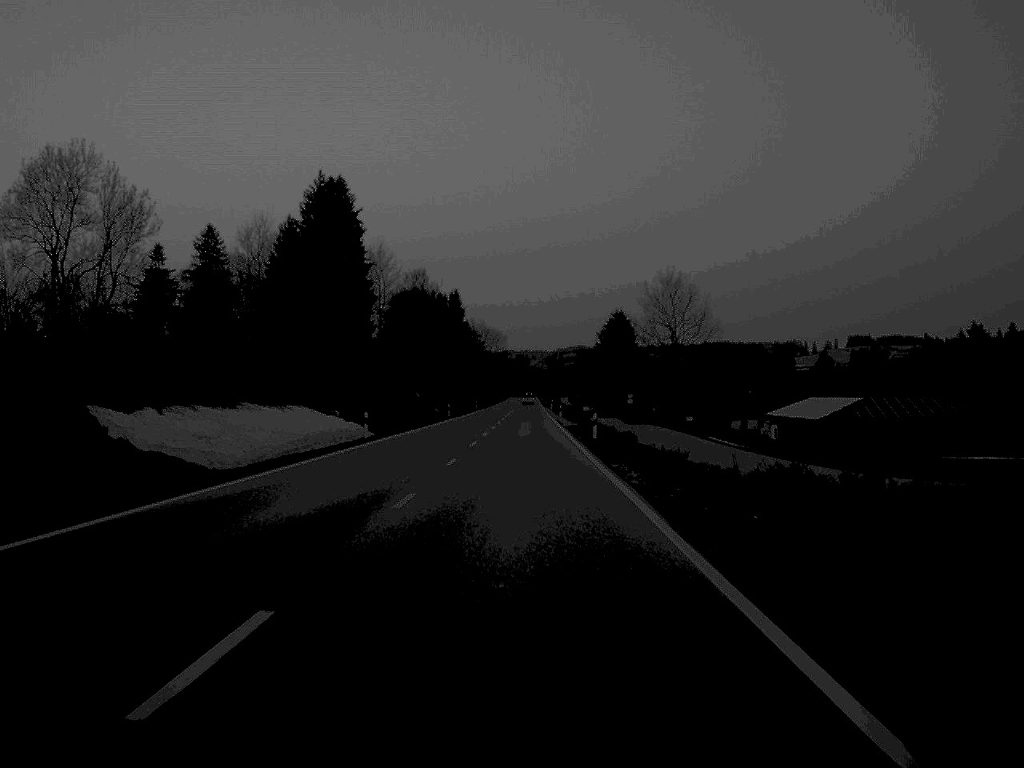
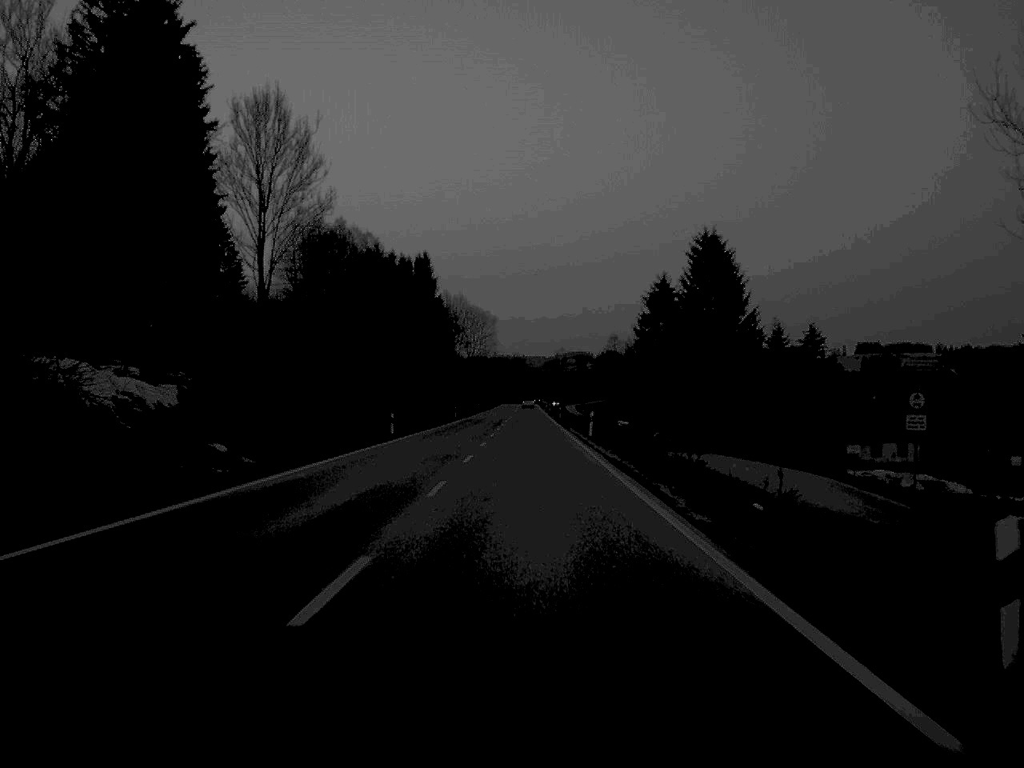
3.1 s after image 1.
(+0.1, +92.5) m; 0°
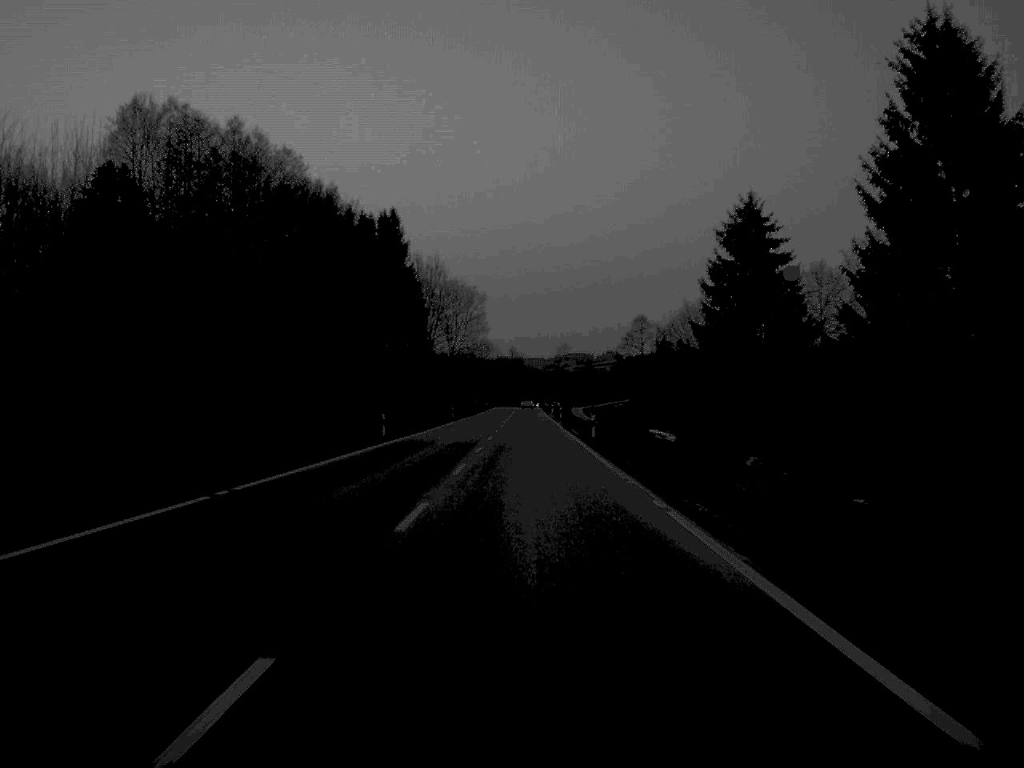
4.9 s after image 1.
(+0.1, +53.3) m; 0°
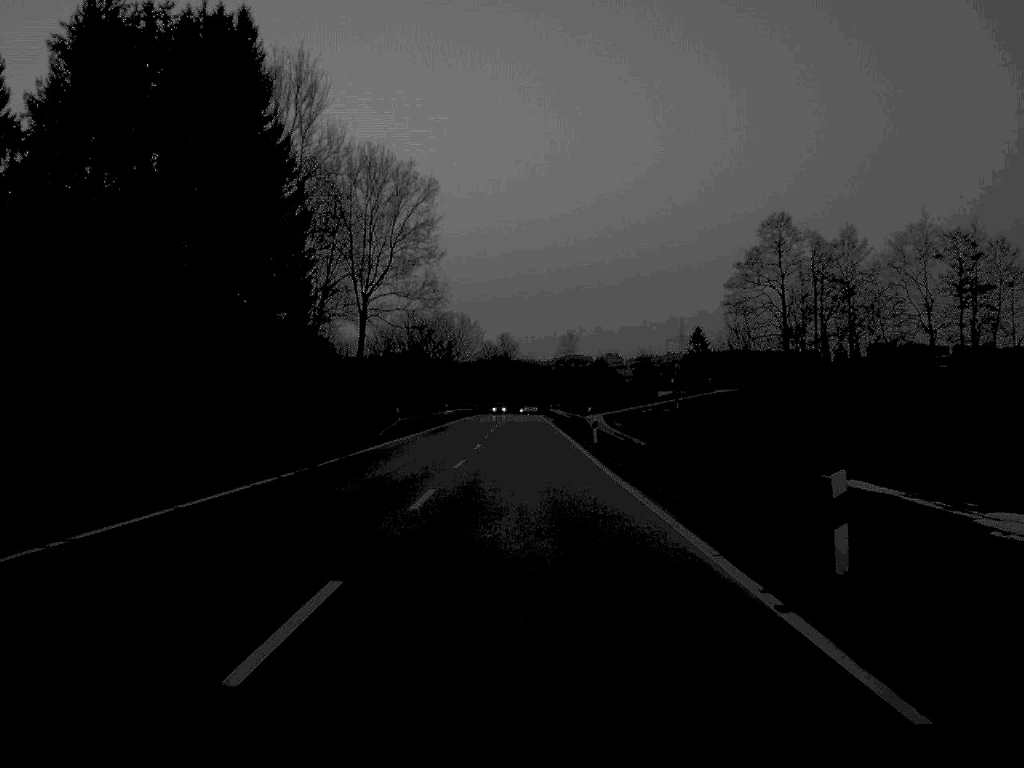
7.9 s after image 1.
(+0.2, +92.3) m; 0°
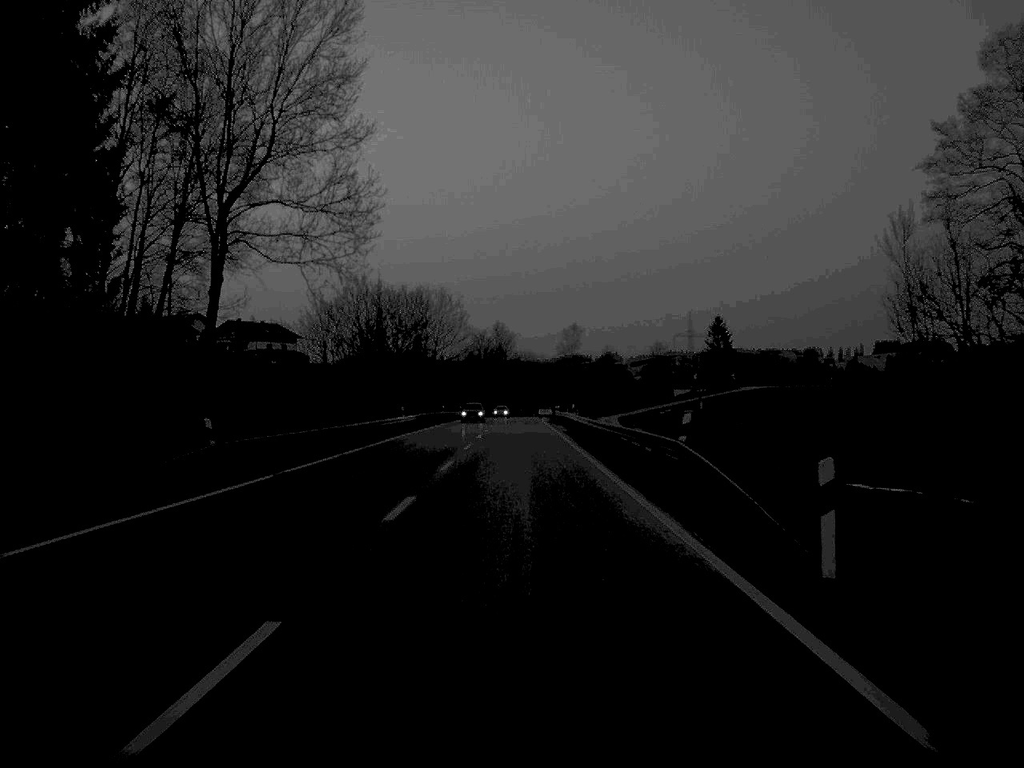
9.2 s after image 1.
(0.0, +38.2) m; 0°
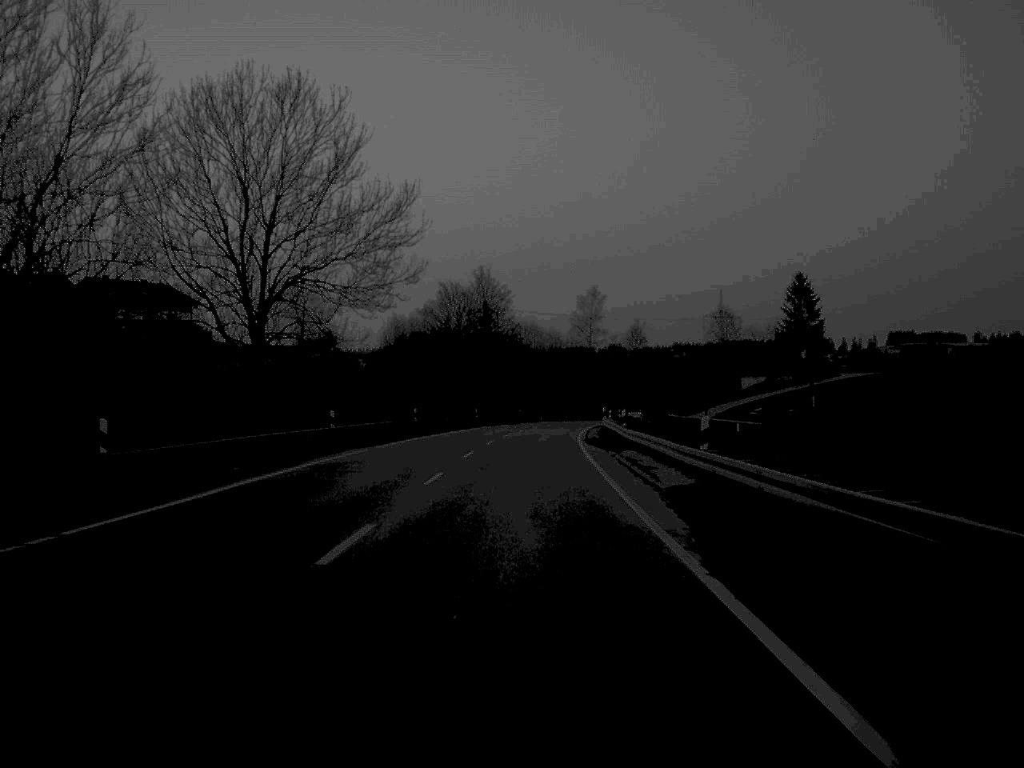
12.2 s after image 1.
(-0.1, +88.1) m; 0°
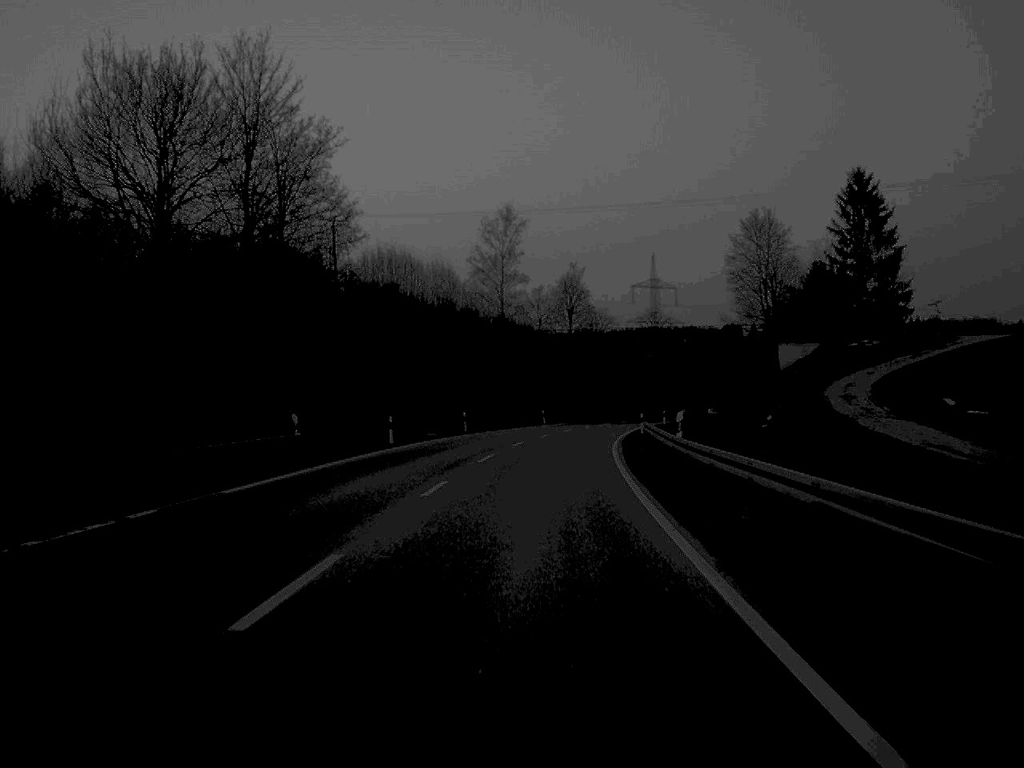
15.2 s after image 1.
(+2.9, +86.7) m; +5°
